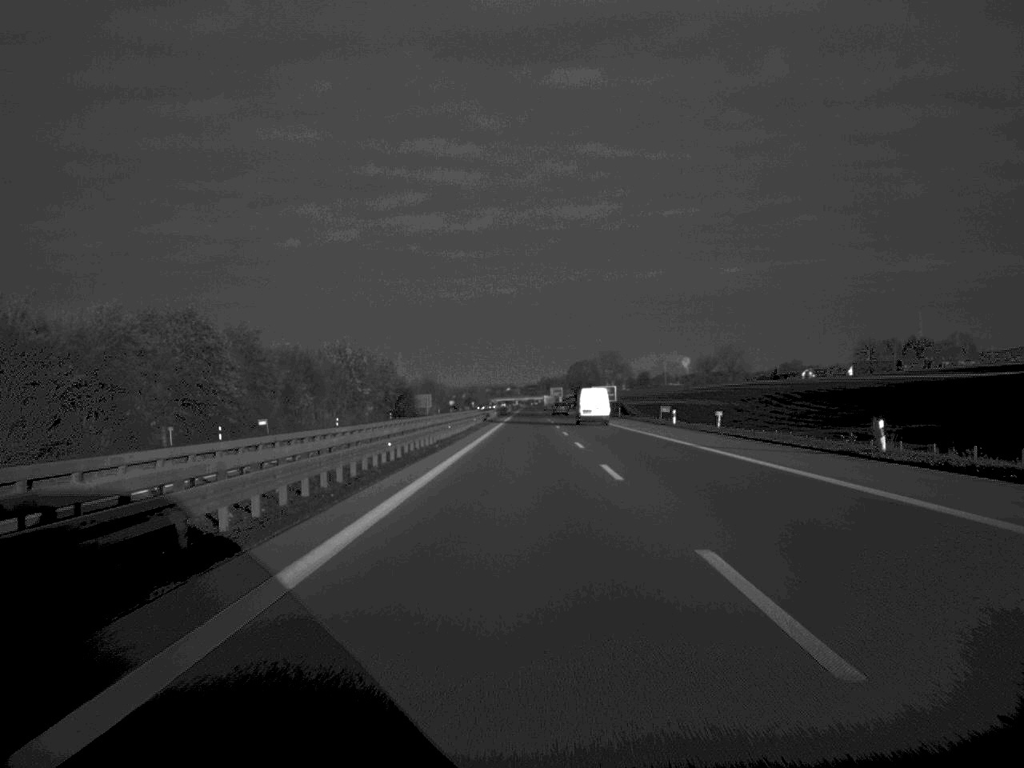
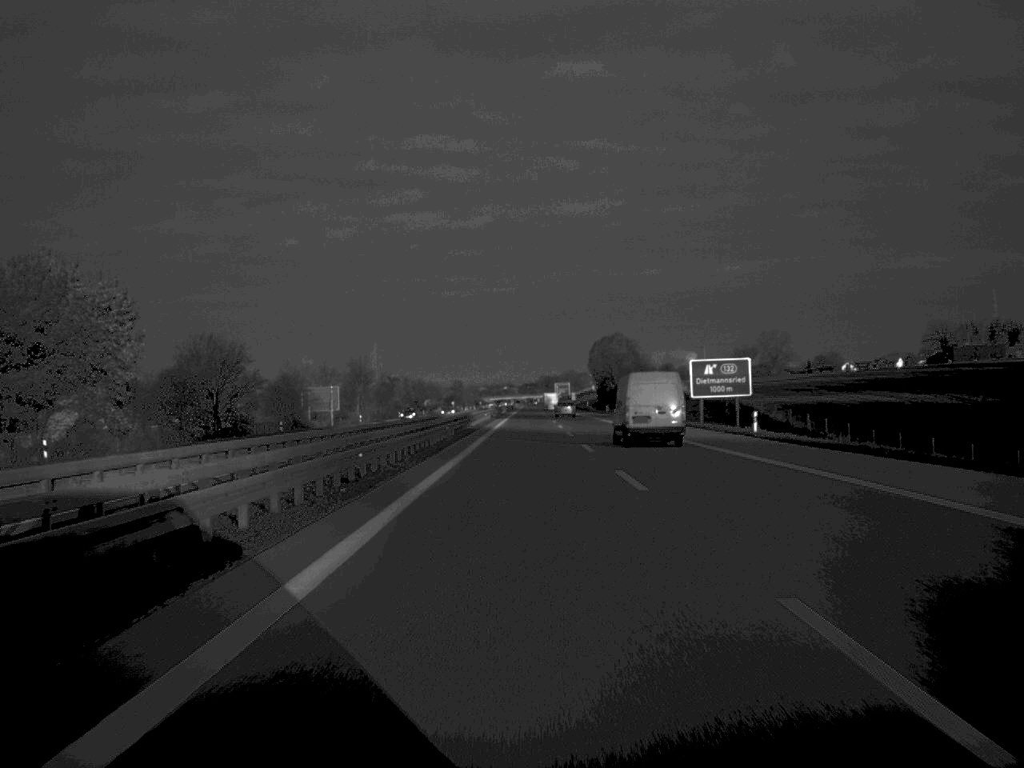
(+0.1, +129.2) m; 0°
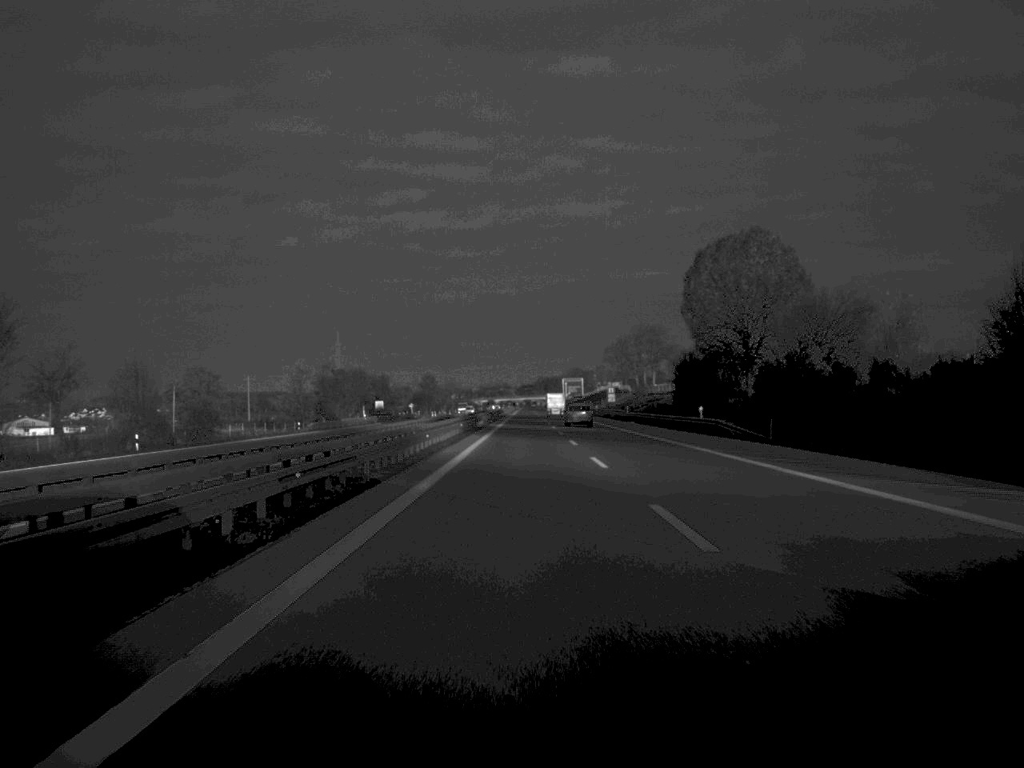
(+0.1, +133.7) m; 0°
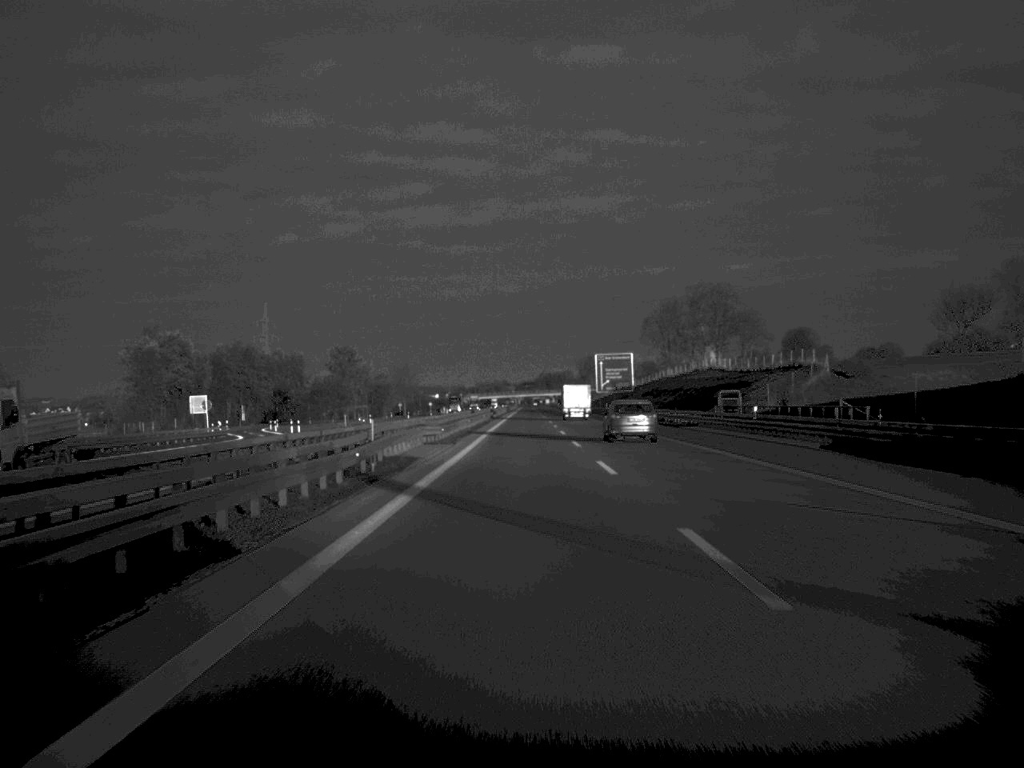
(-0.2, +165.4) m; 0°
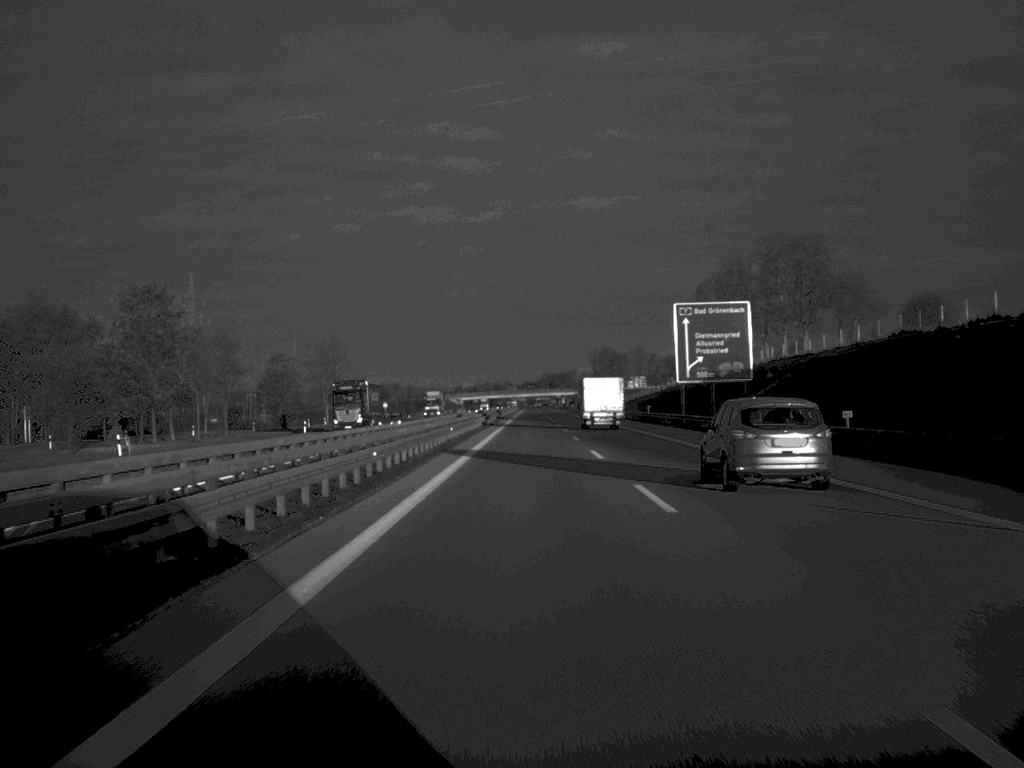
(-0.2, +99.2) m; 0°
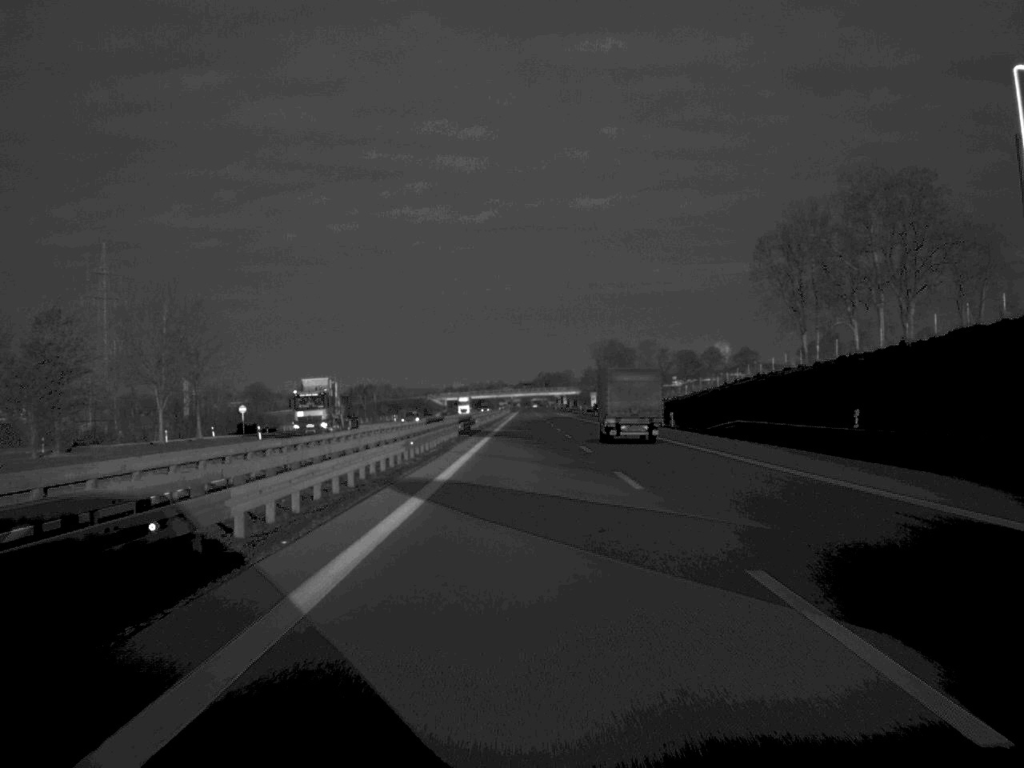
(+0.1, +66.1) m; 0°
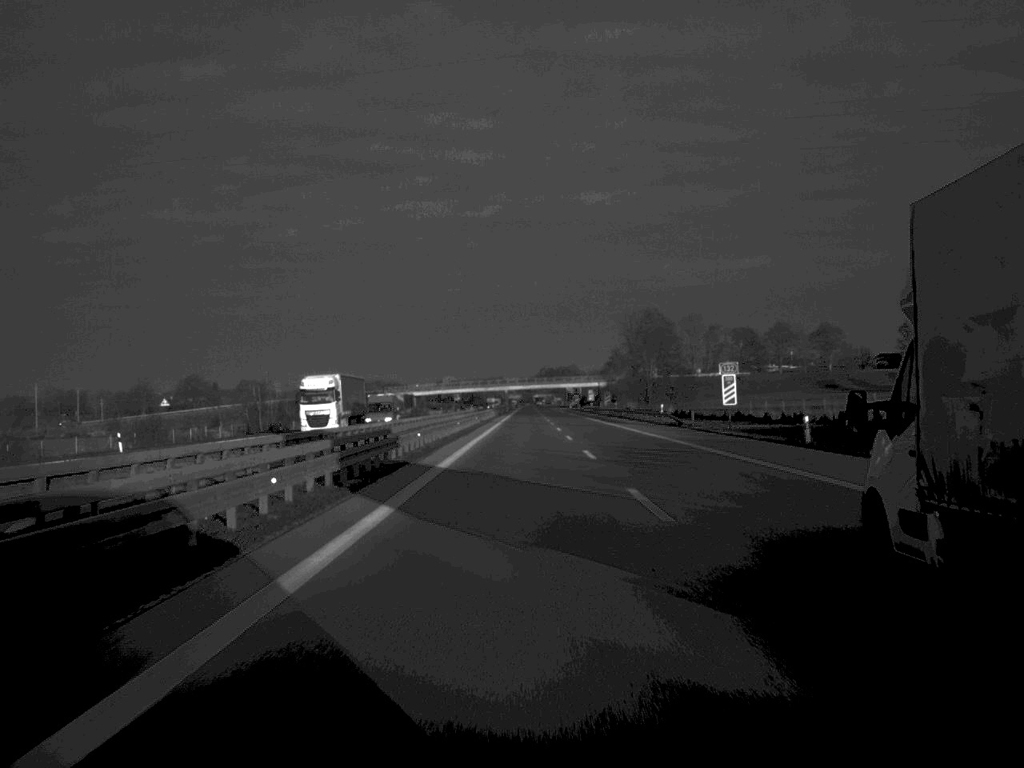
(0.0, +133.7) m; 0°
